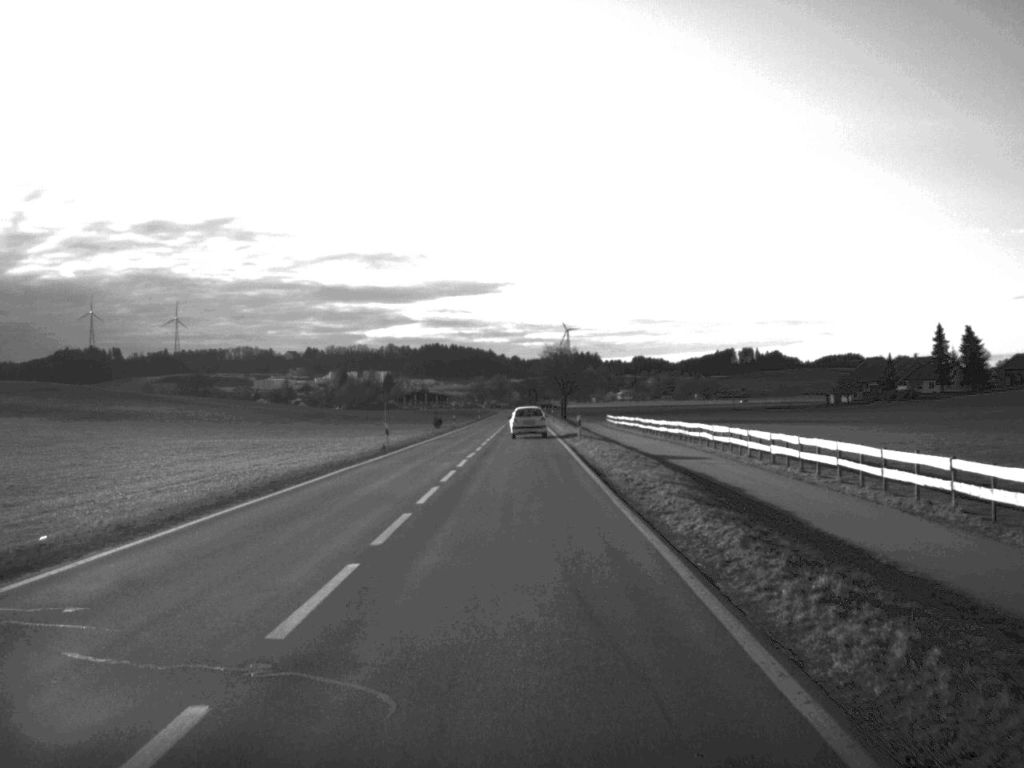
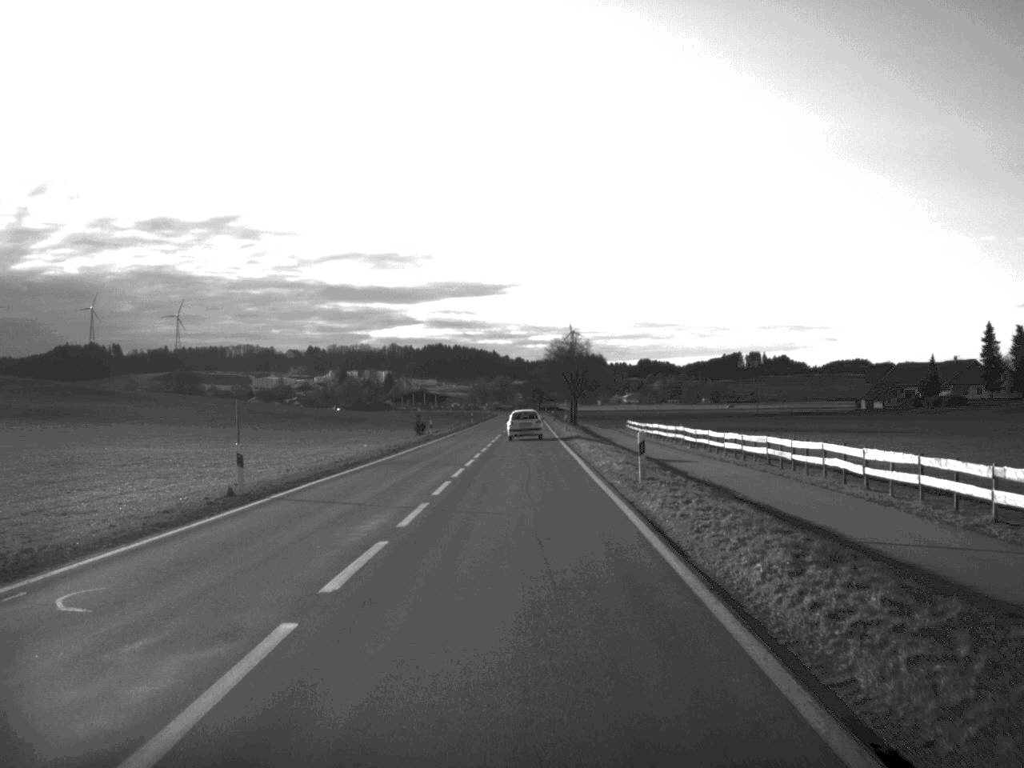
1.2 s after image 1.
(0.0, +27.1) m; 0°
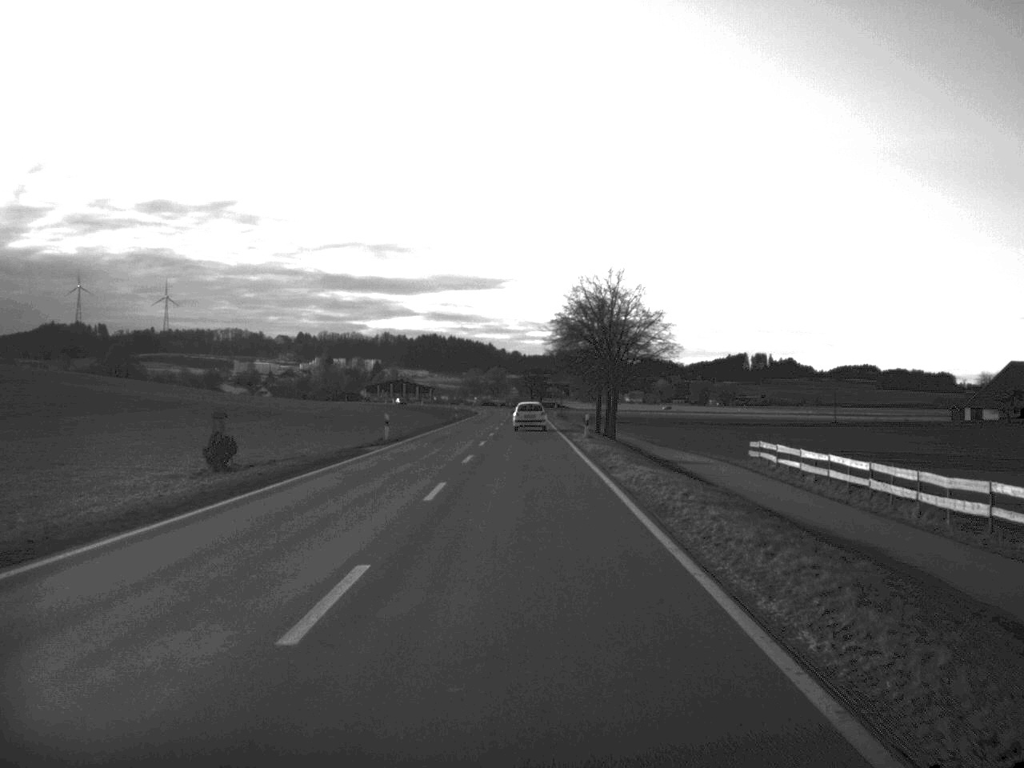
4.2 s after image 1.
(-0.1, +73.9) m; 0°
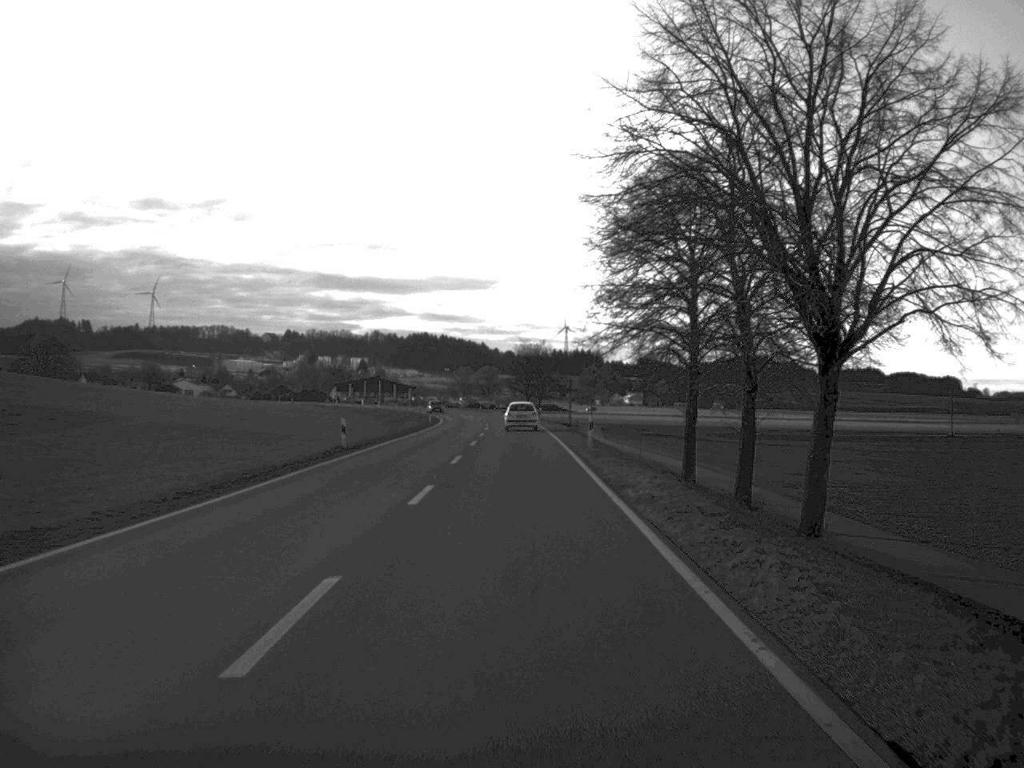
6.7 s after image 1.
(0.0, +60.2) m; 0°
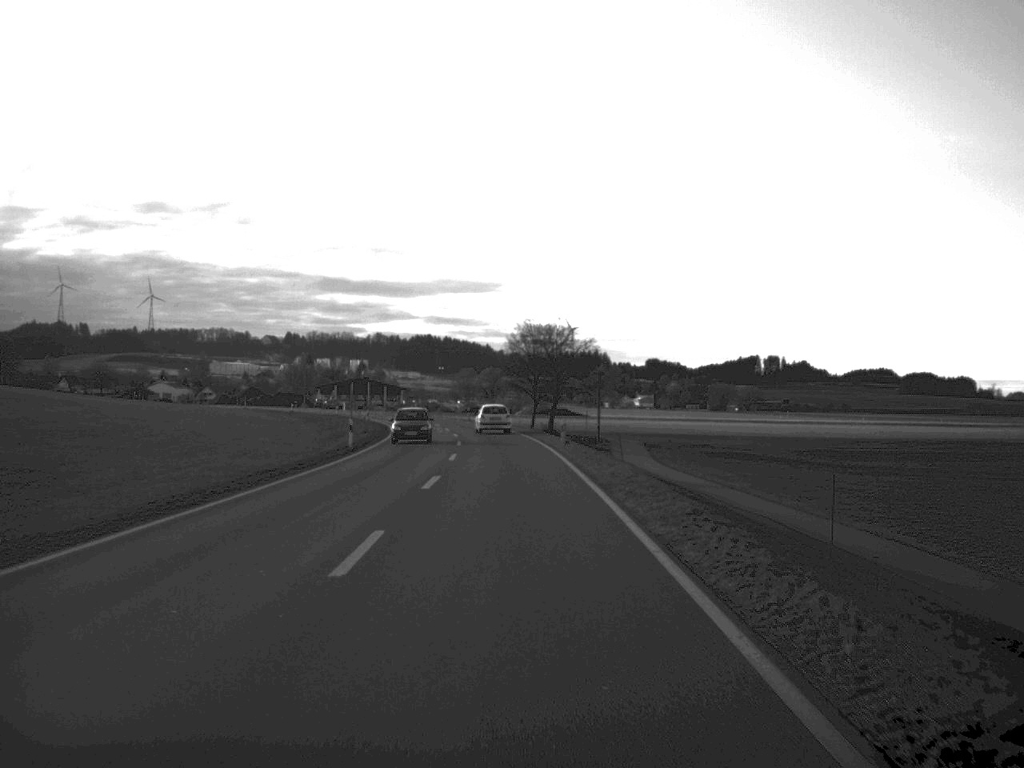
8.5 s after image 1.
(-0.1, +43.1) m; 0°
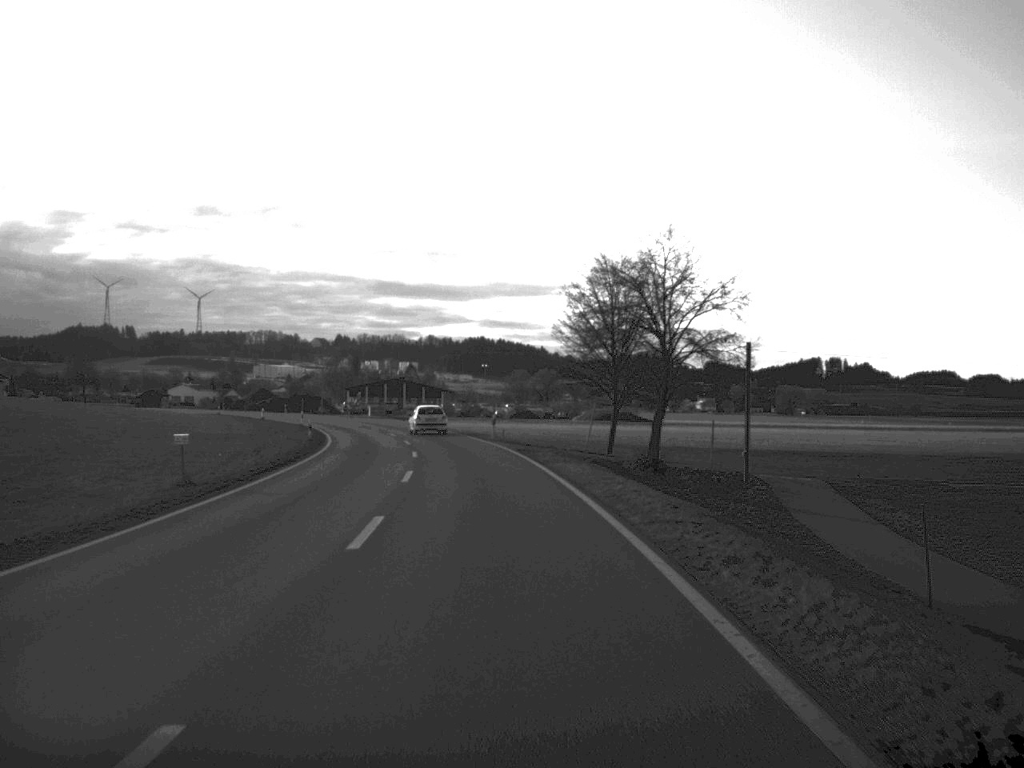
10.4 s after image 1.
(-0.7, +45.3) m; -3°
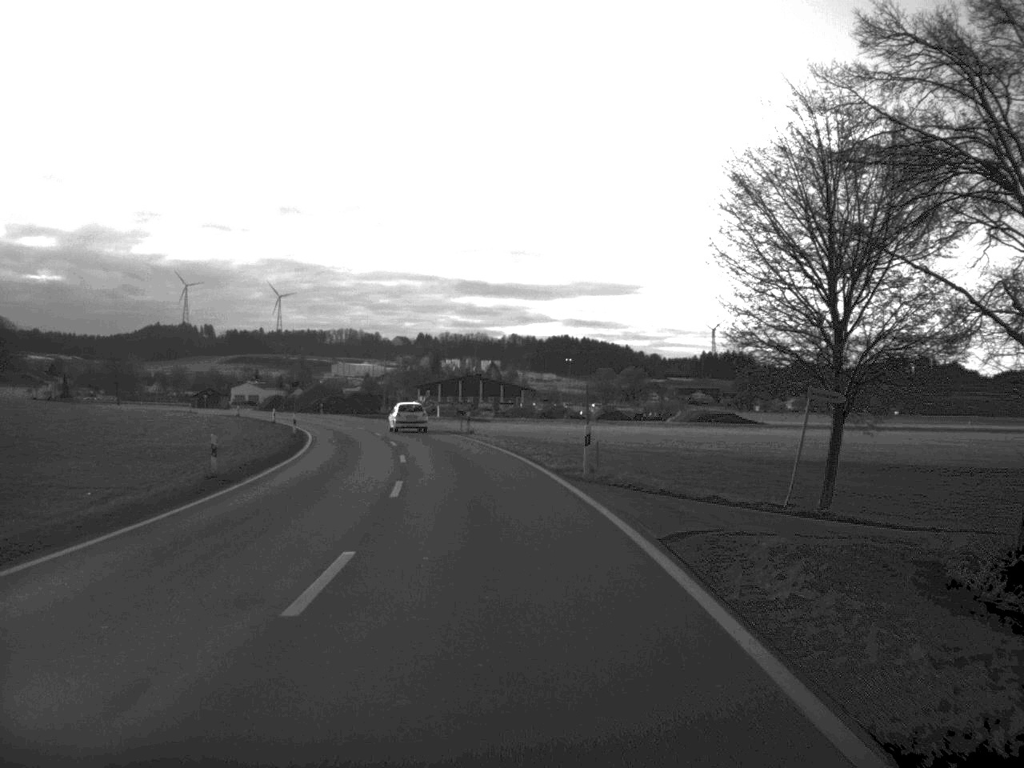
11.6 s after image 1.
(-0.9, +28.2) m; -4°
